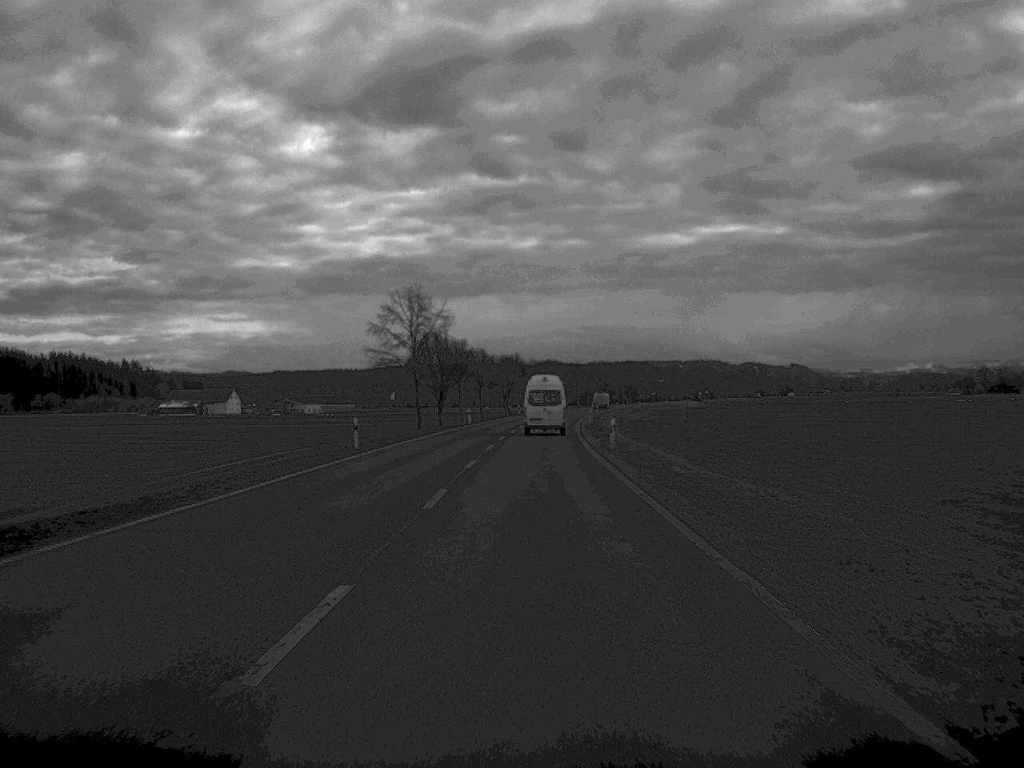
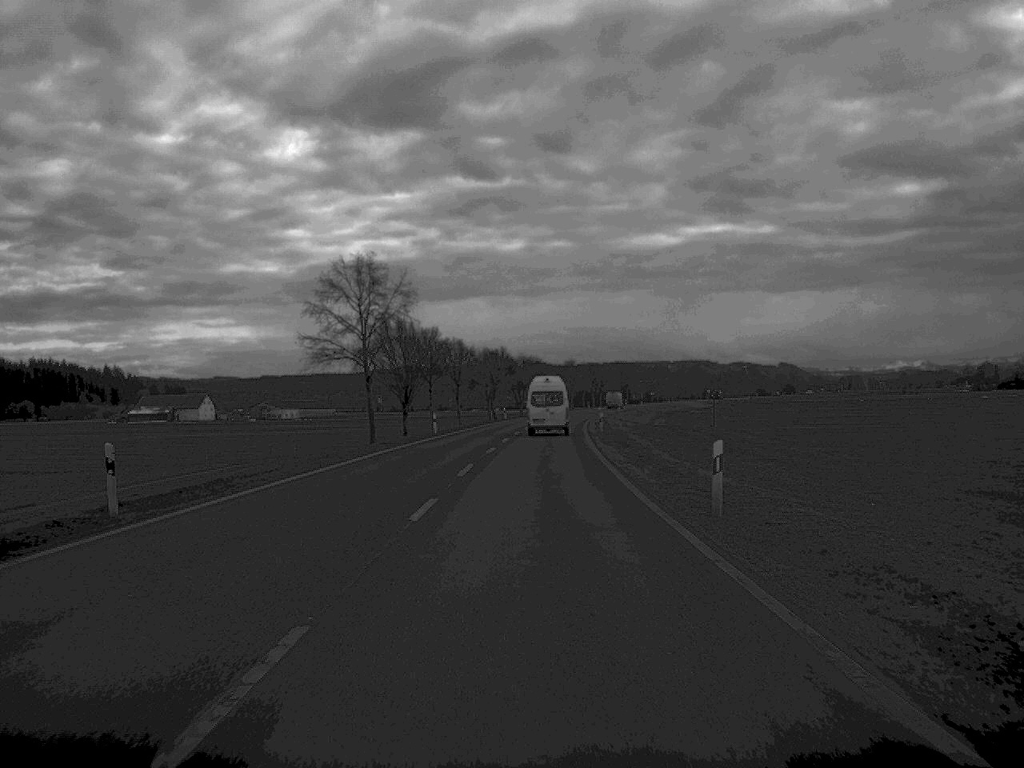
(+0.1, +25.3) m; +1°
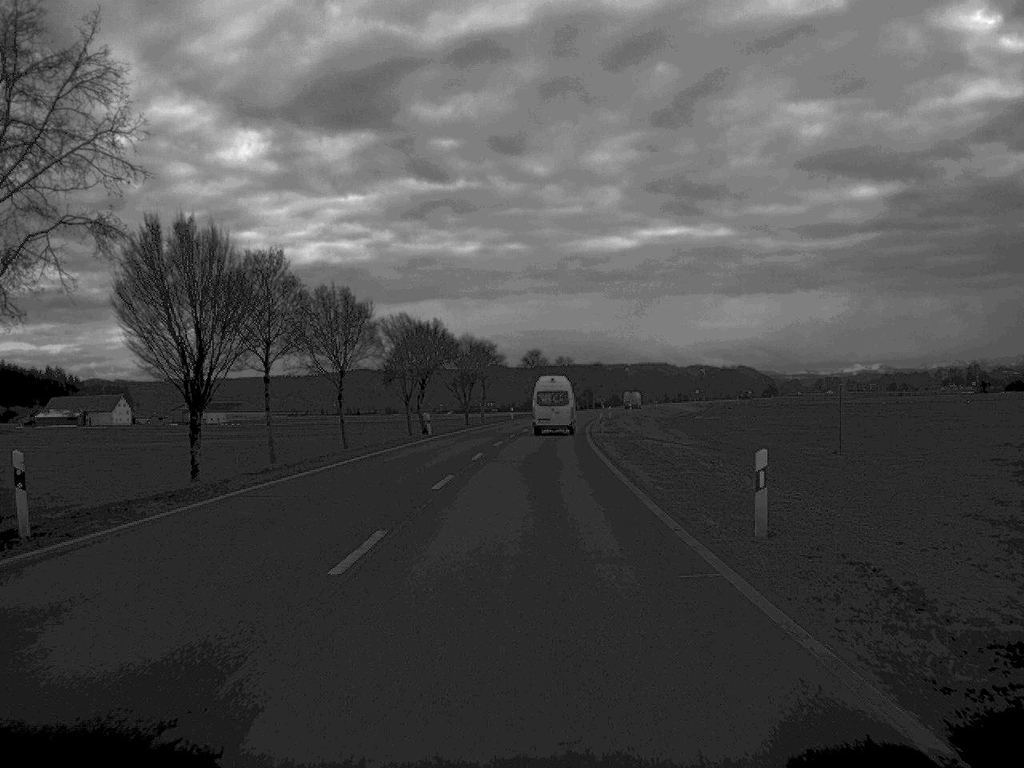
(+0.7, +53.1) m; +2°
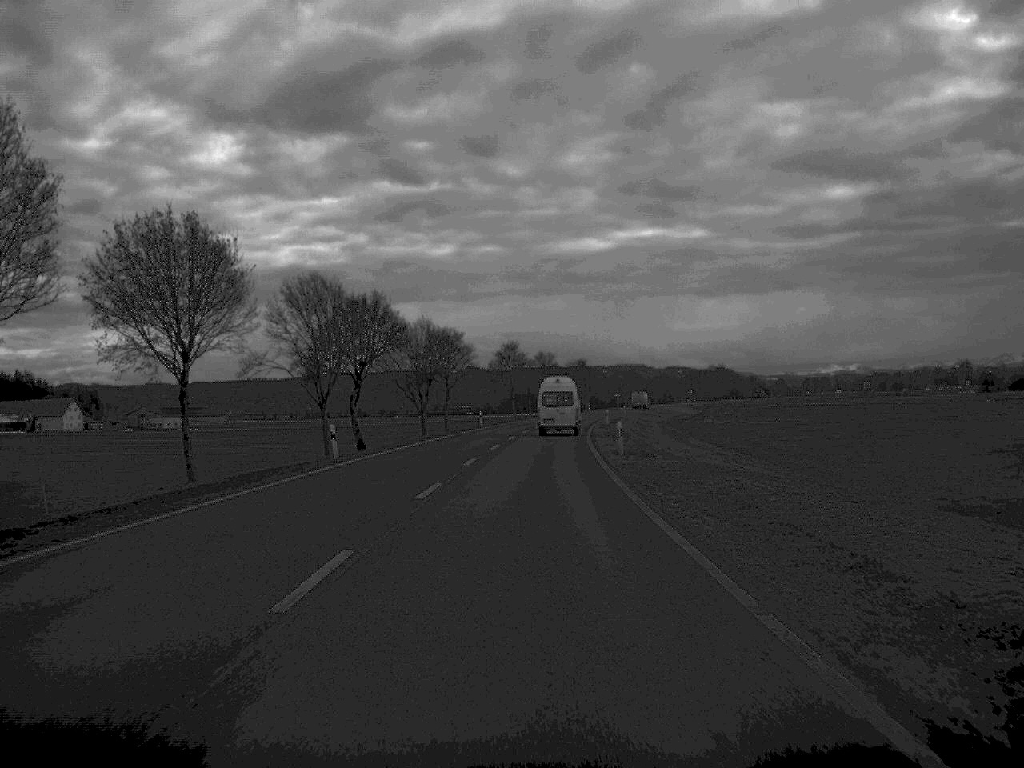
(+0.2, +25.8) m; +1°
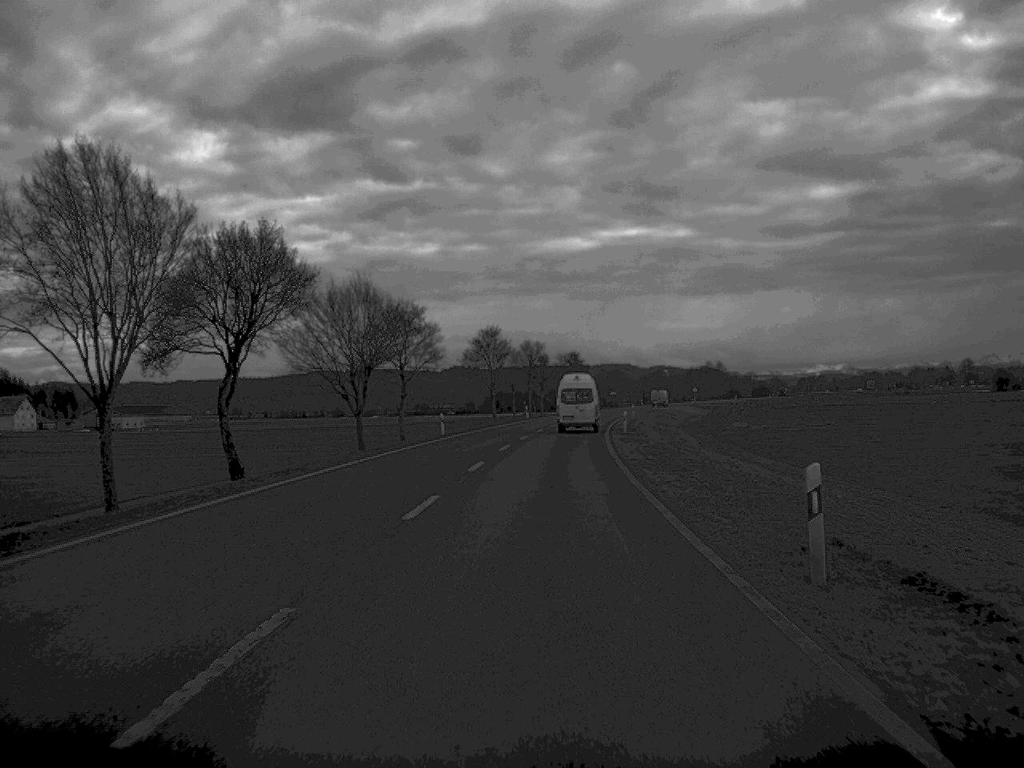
(+0.1, +27.7) m; +1°
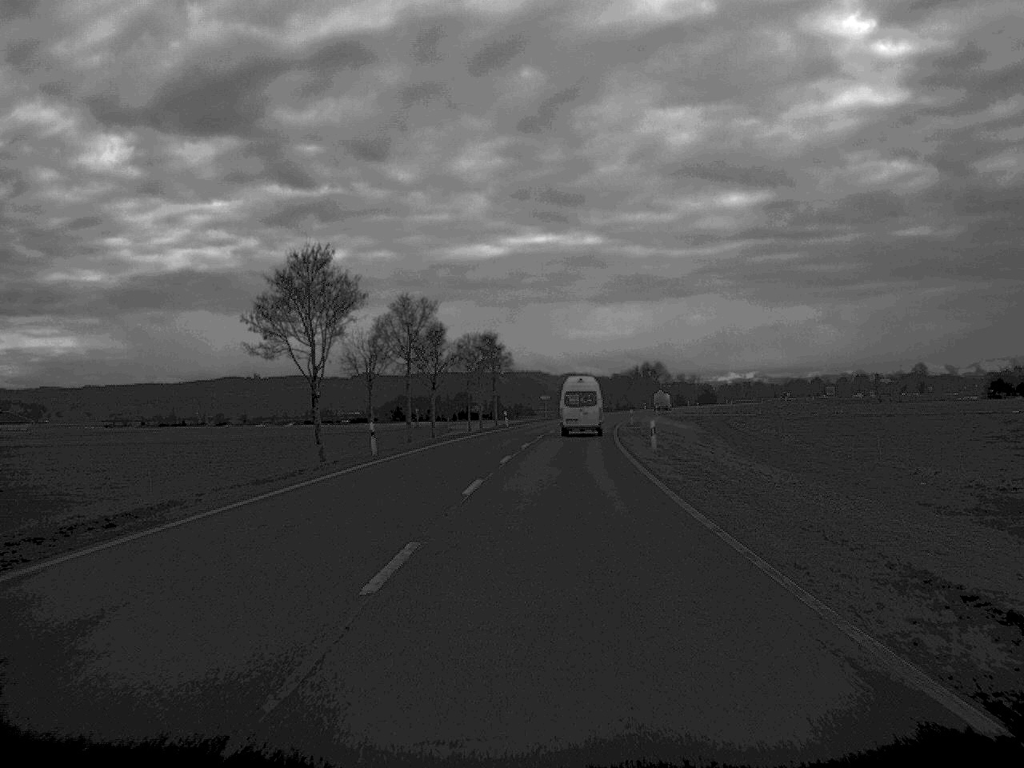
(+2.0, +66.2) m; +4°
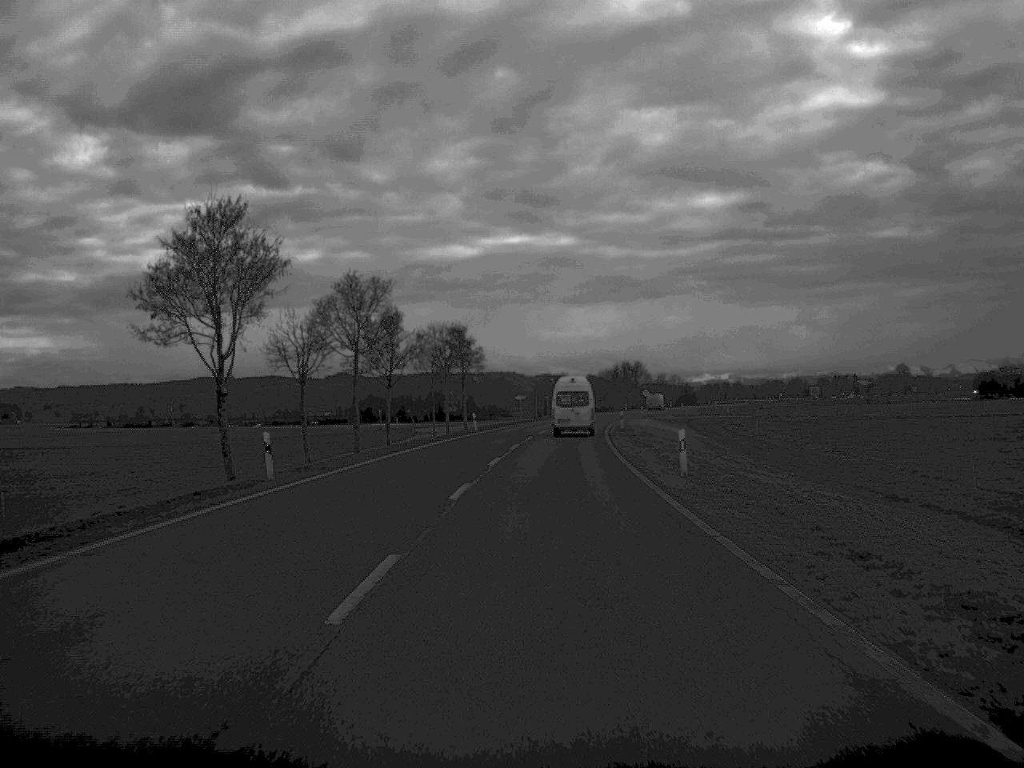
(+0.1, +13.2) m; +1°
